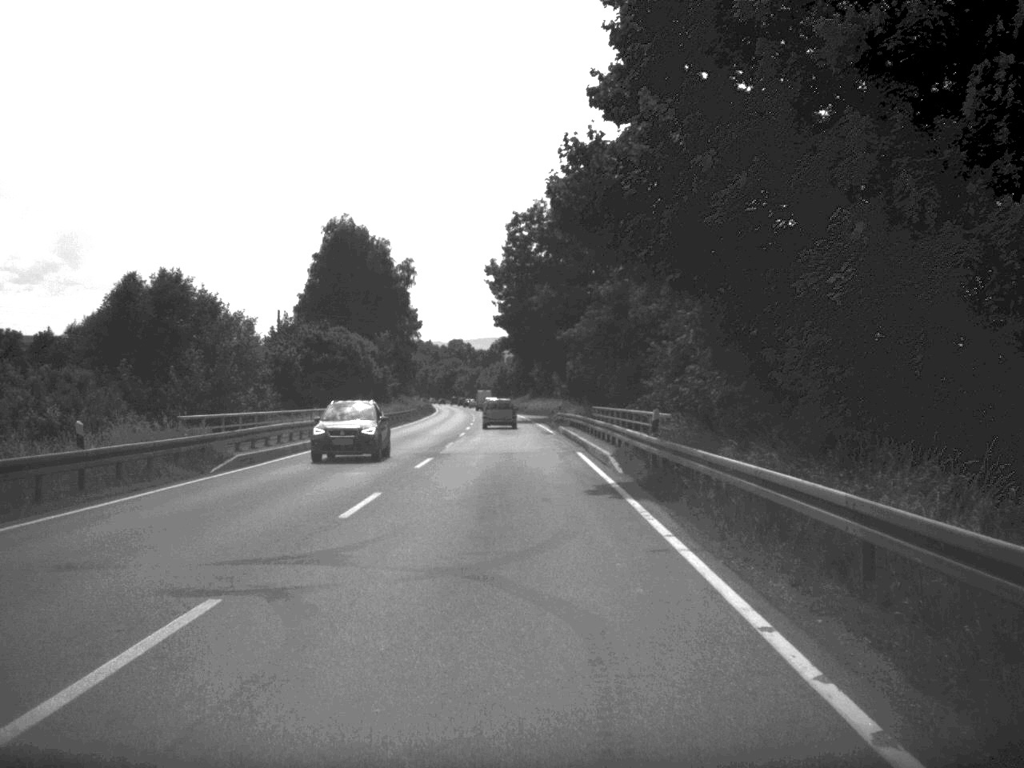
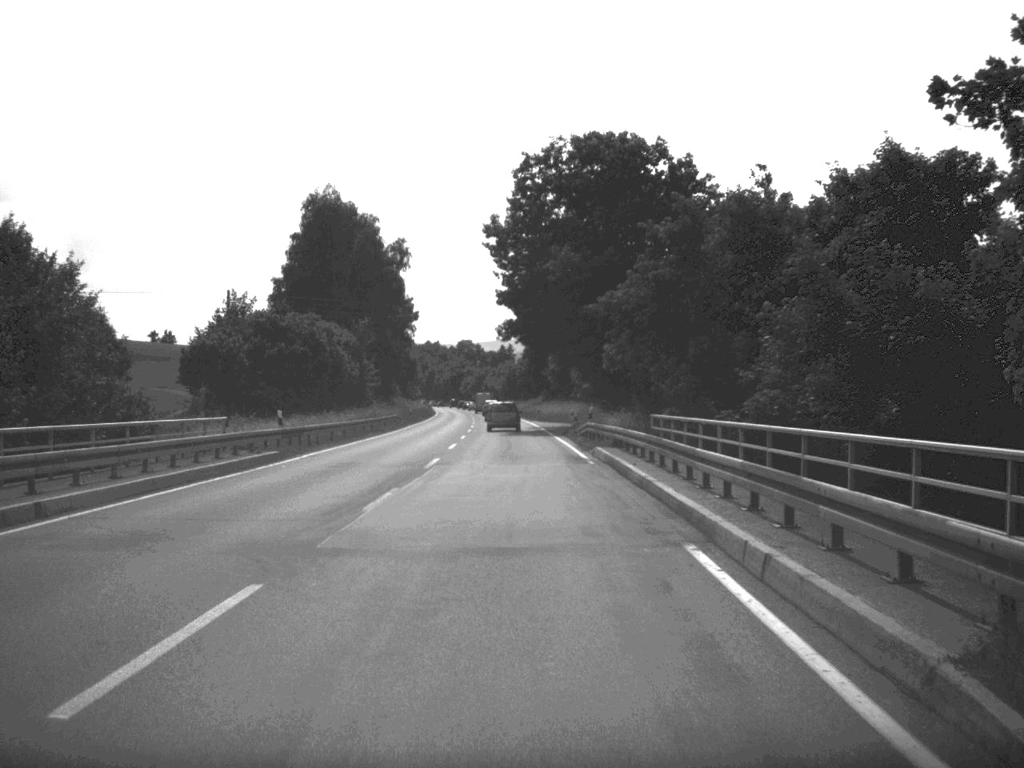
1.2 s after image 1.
(-0.1, +22.5) m; -1°
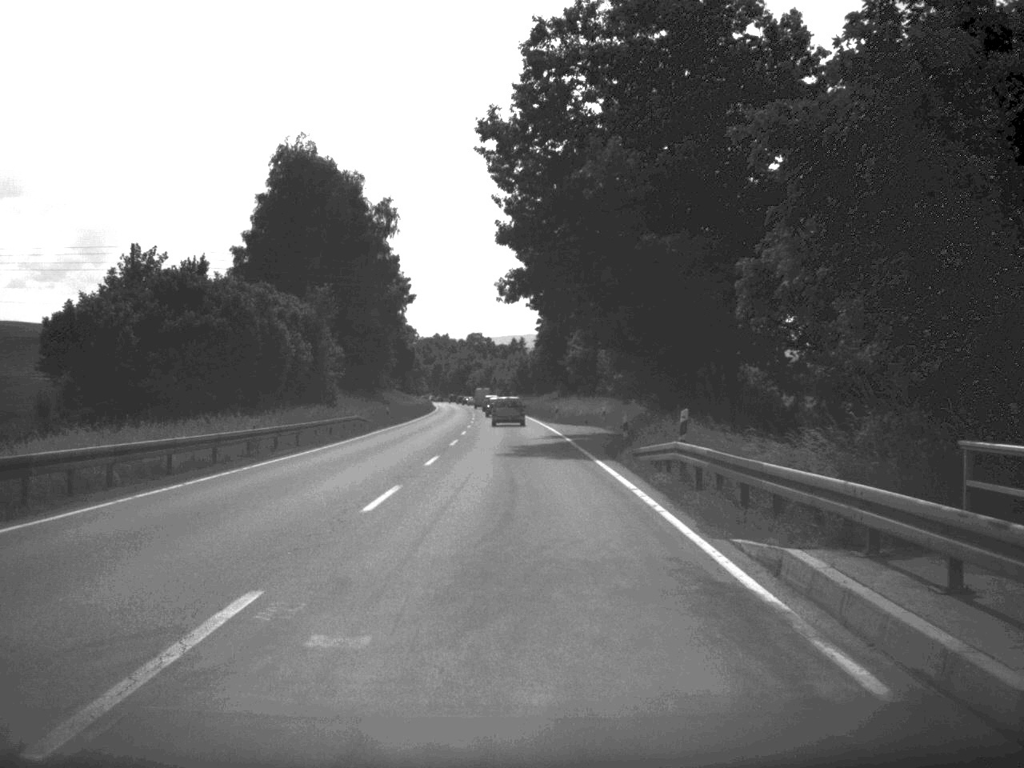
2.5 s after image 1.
(-0.1, +24.3) m; -1°
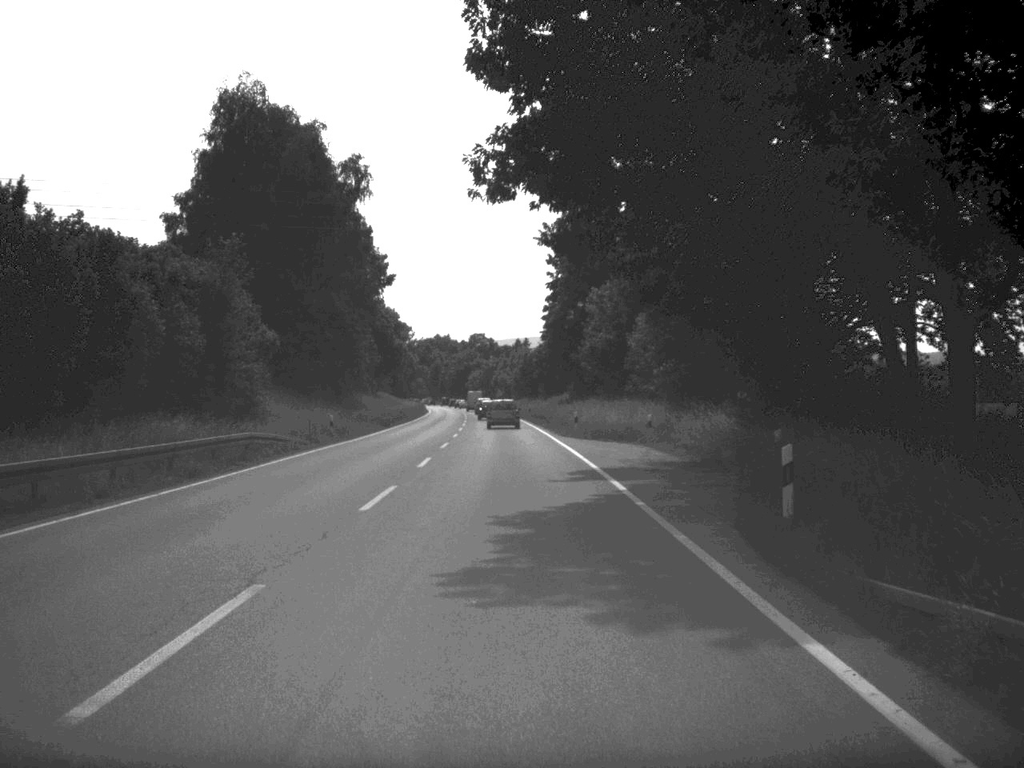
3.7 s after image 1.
(0.0, +22.9) m; 0°
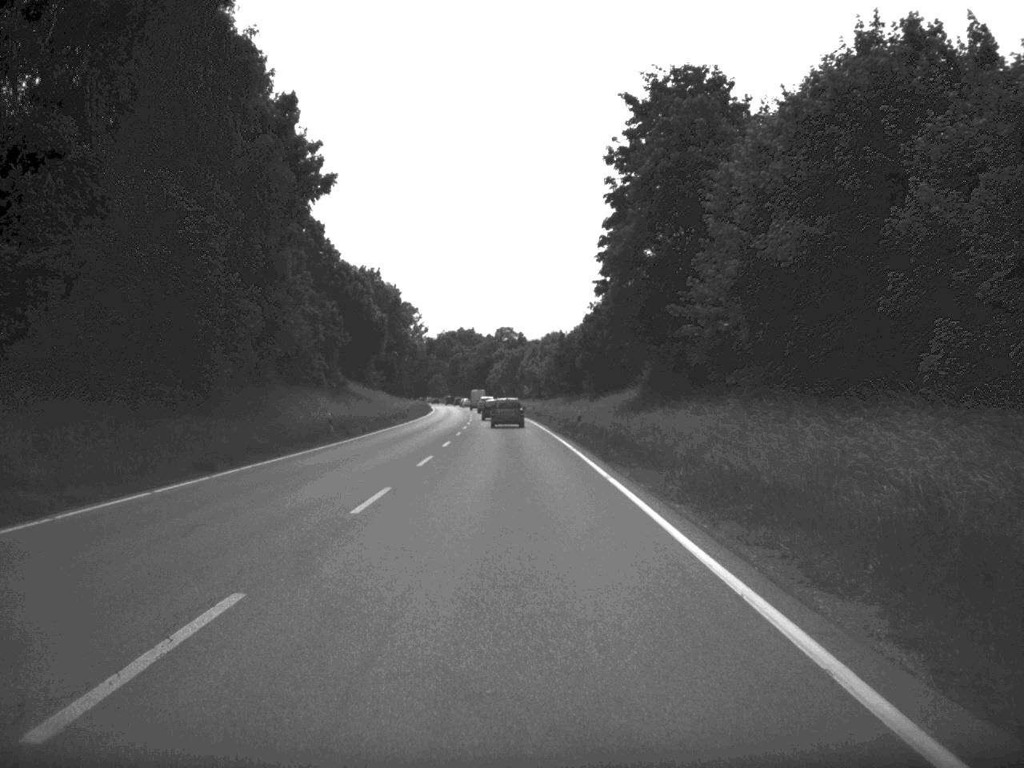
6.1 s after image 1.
(-0.6, +47.3) m; -1°
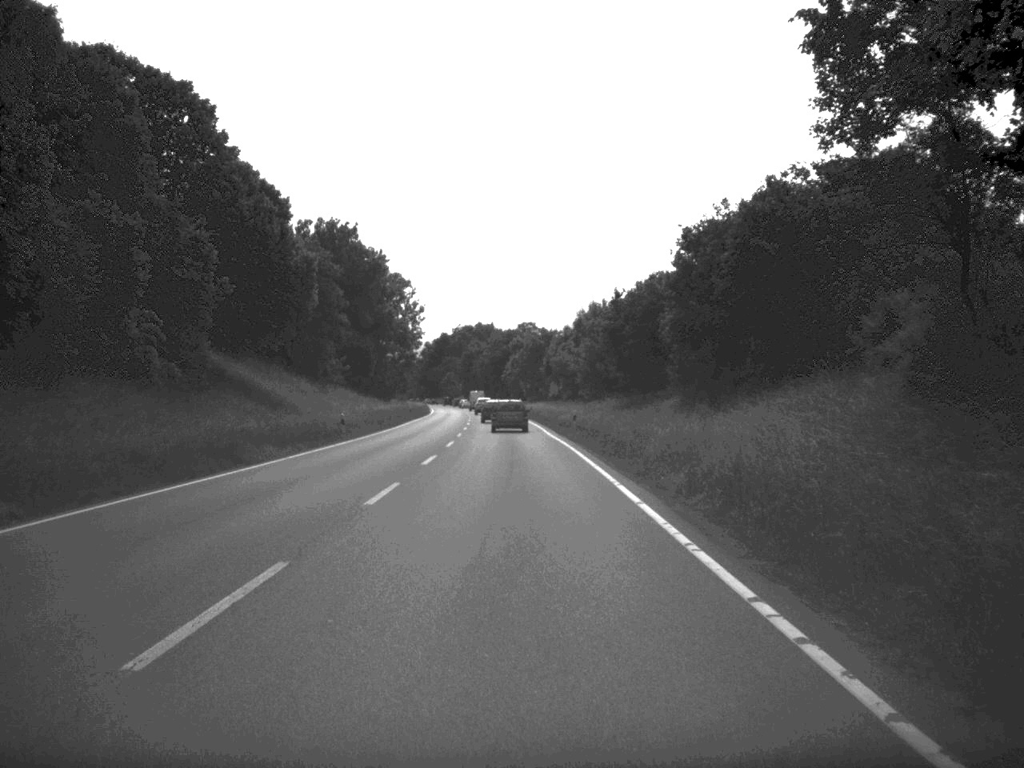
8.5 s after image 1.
(-0.5, +45.9) m; -1°
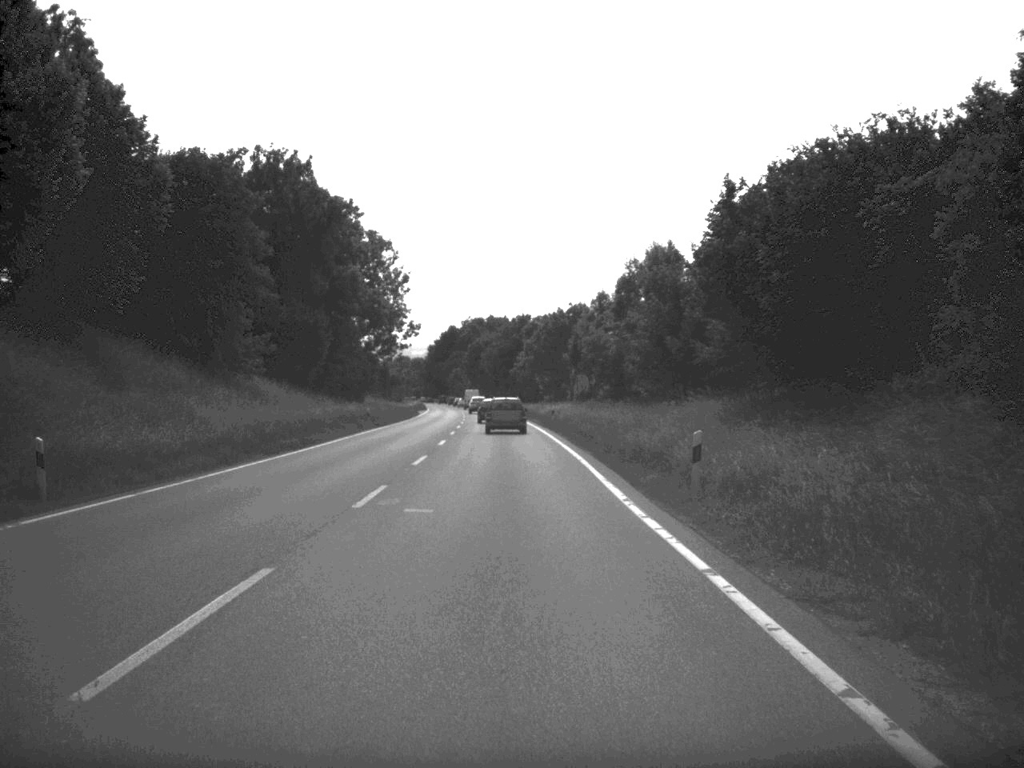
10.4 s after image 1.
(-0.2, +35.7) m; -1°
